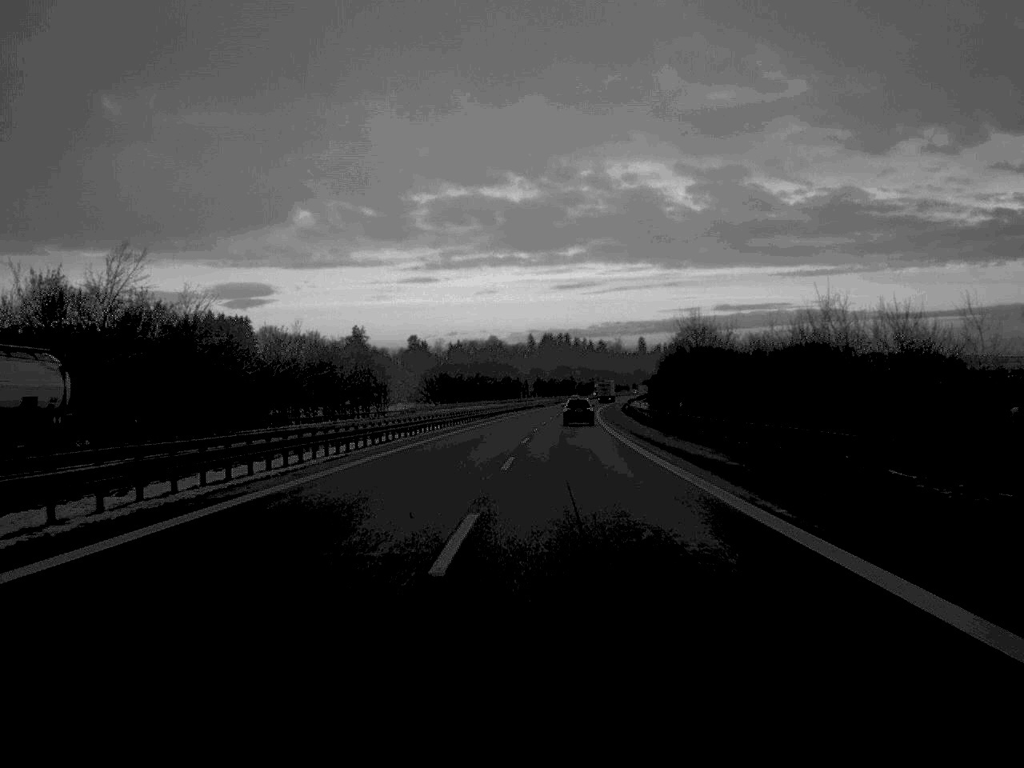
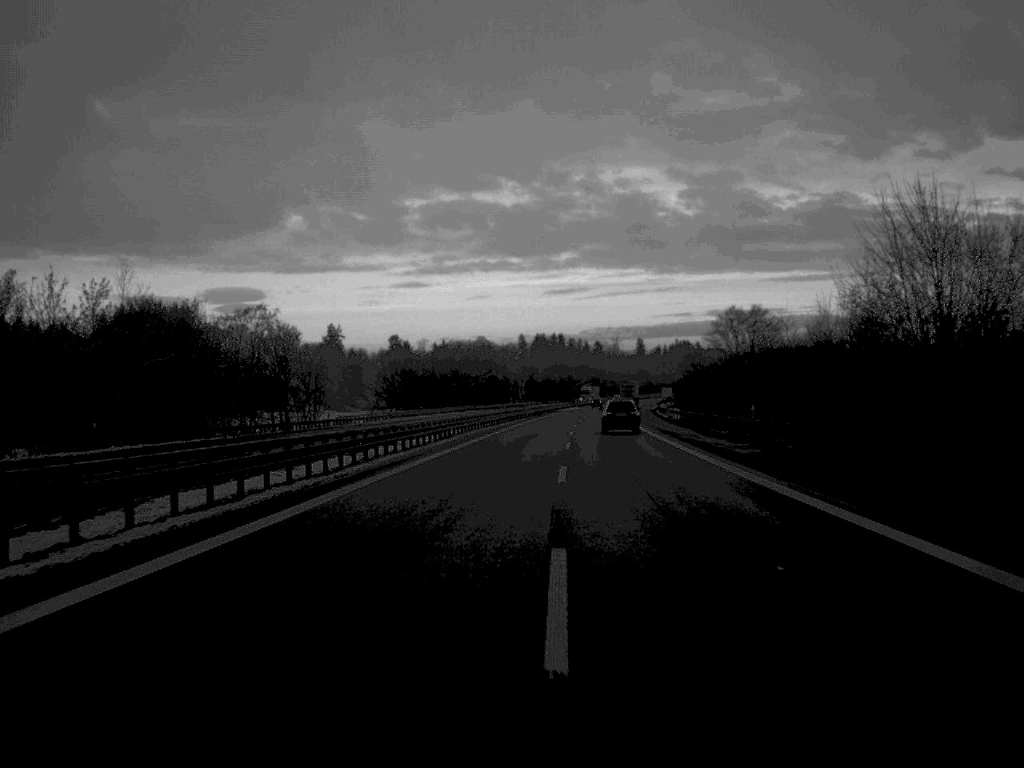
(+0.2, +57.7) m; 0°
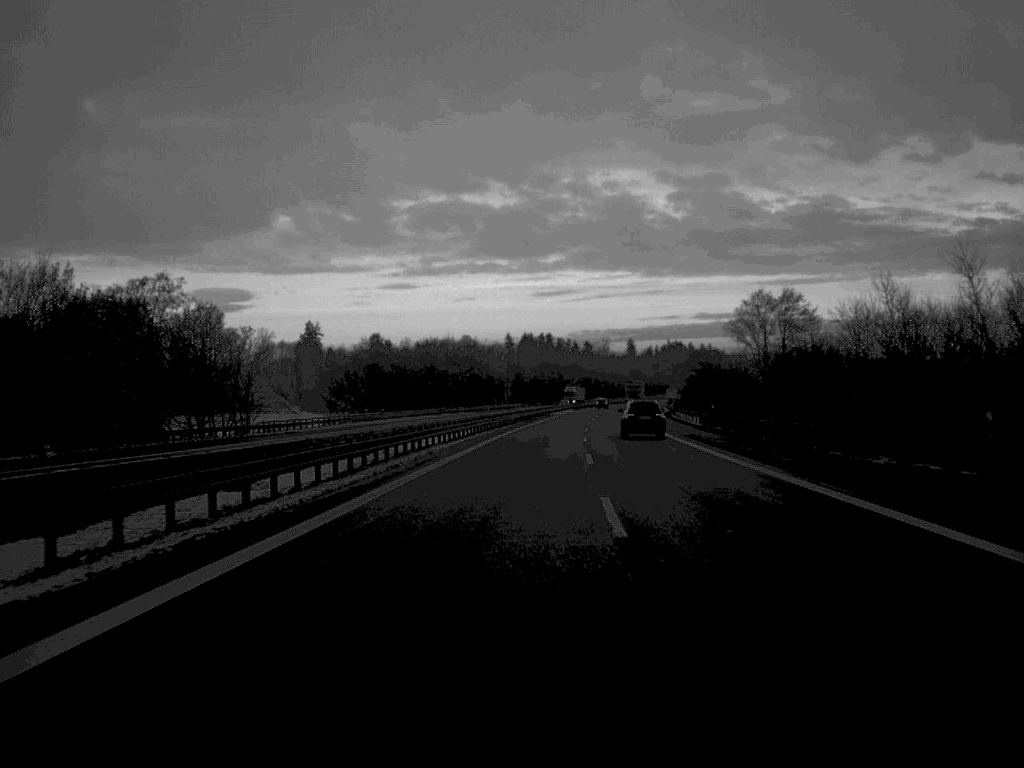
(+0.1, +28.2) m; +1°
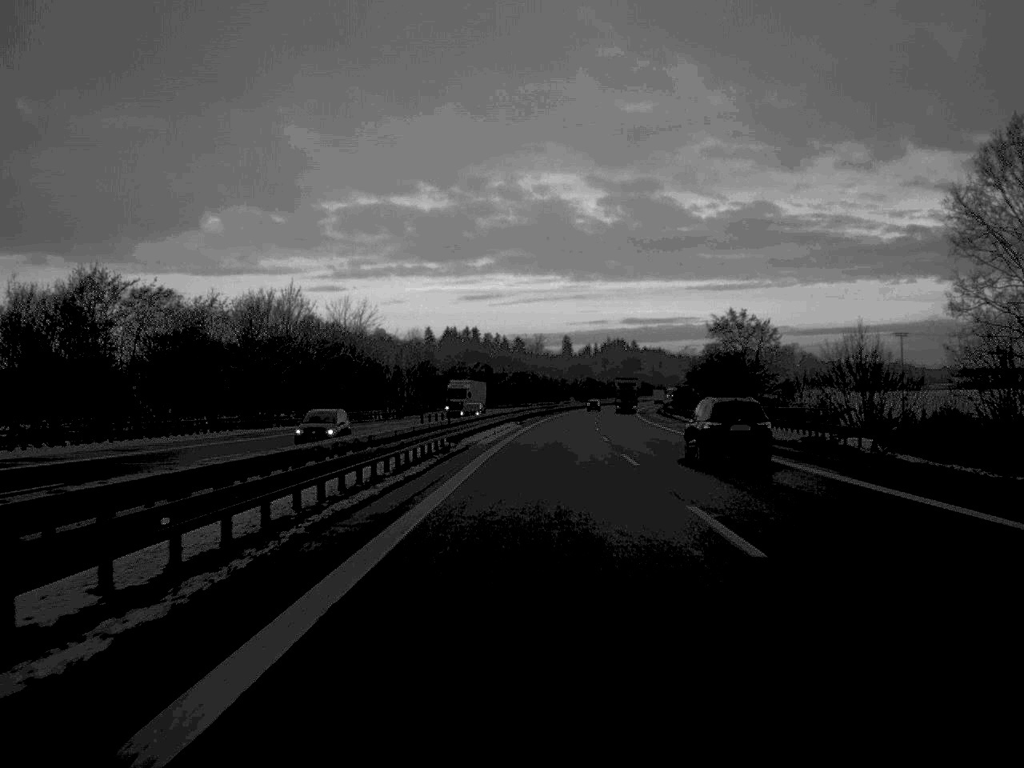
(+2.5, +91.4) m; +3°
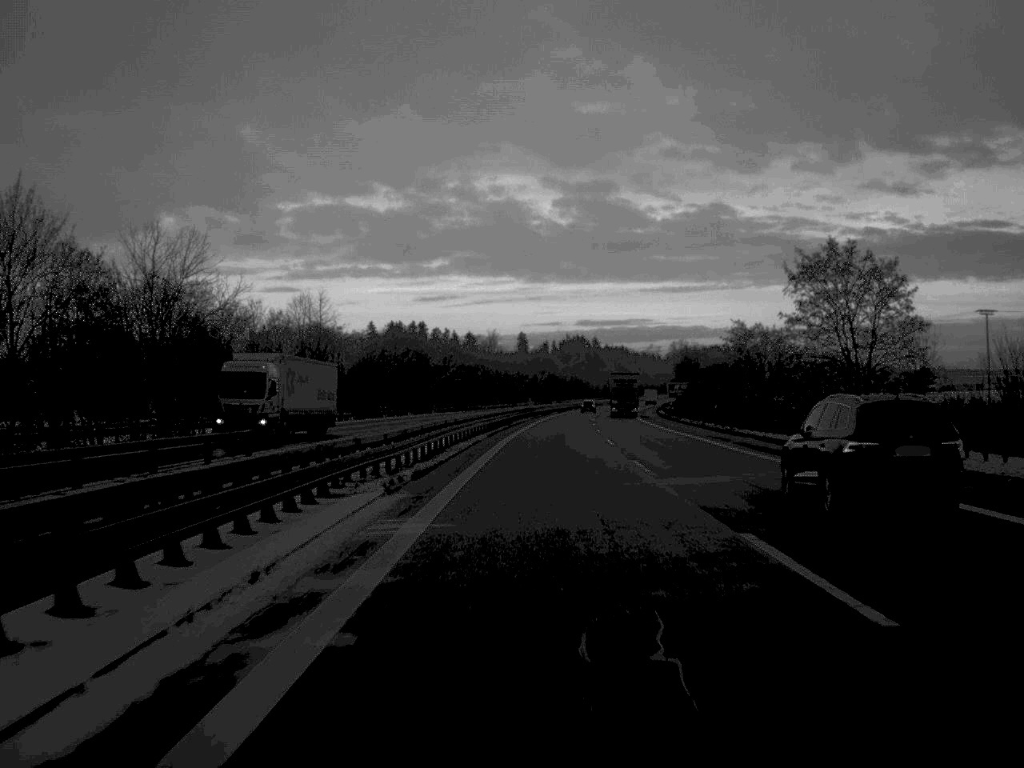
(+1.0, +57.8) m; +2°
